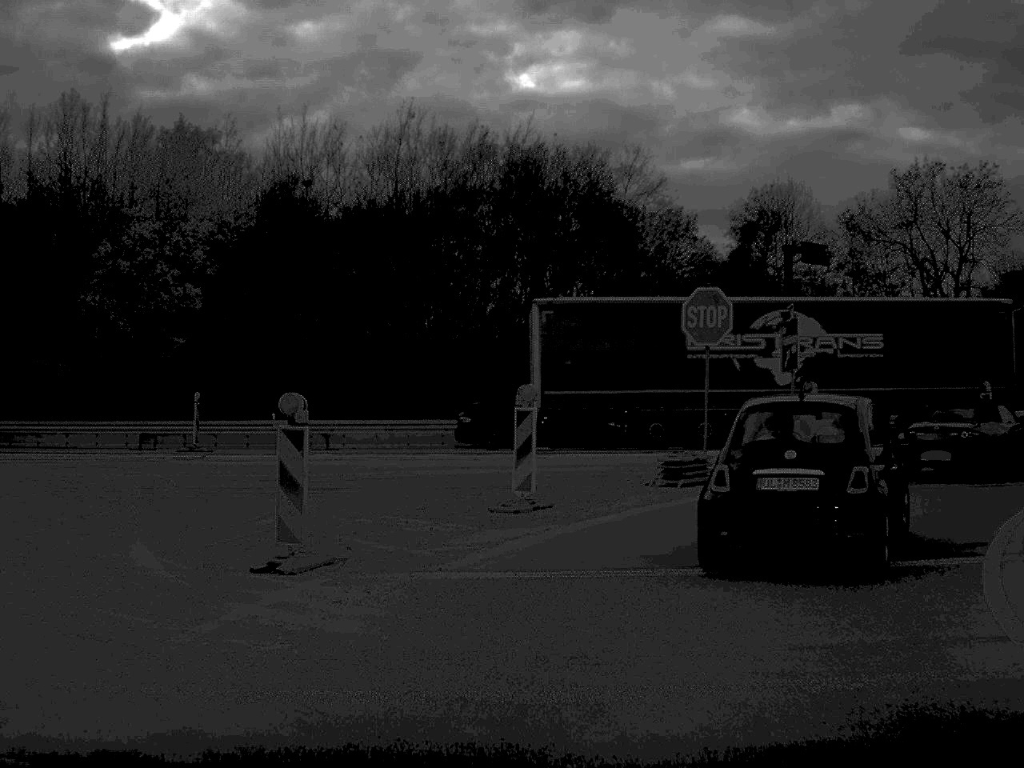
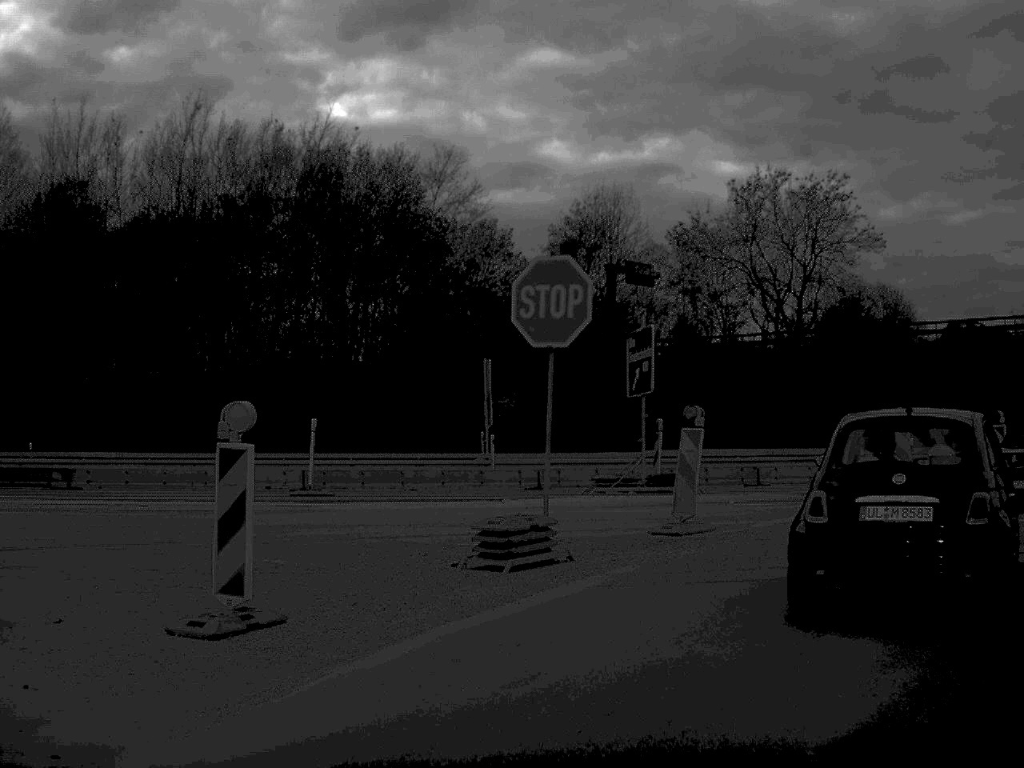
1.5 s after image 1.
(+0.4, +7.0) m; +9°
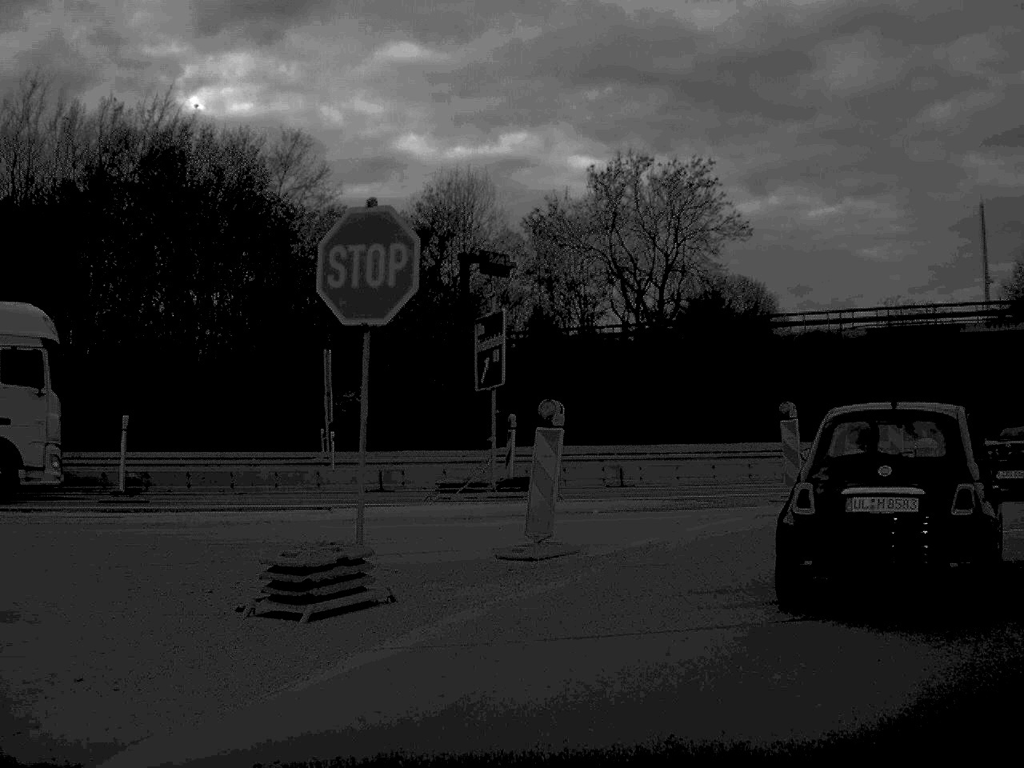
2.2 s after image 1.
(+0.1, +2.7) m; +6°
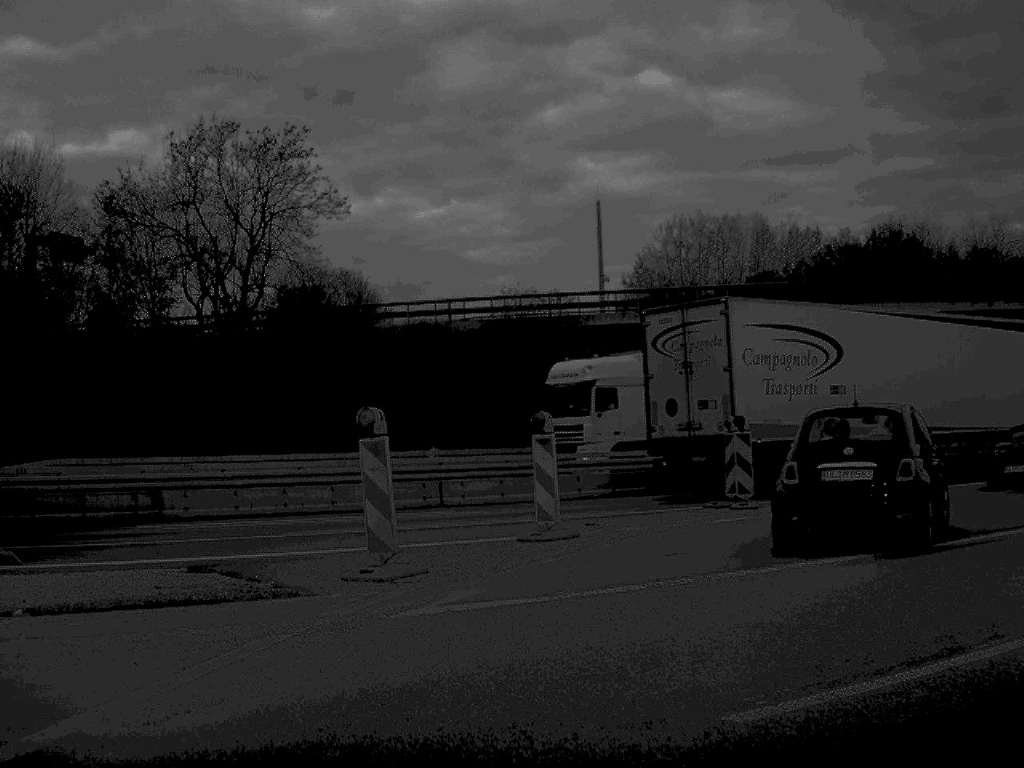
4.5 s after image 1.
(+1.3, +8.1) m; +17°
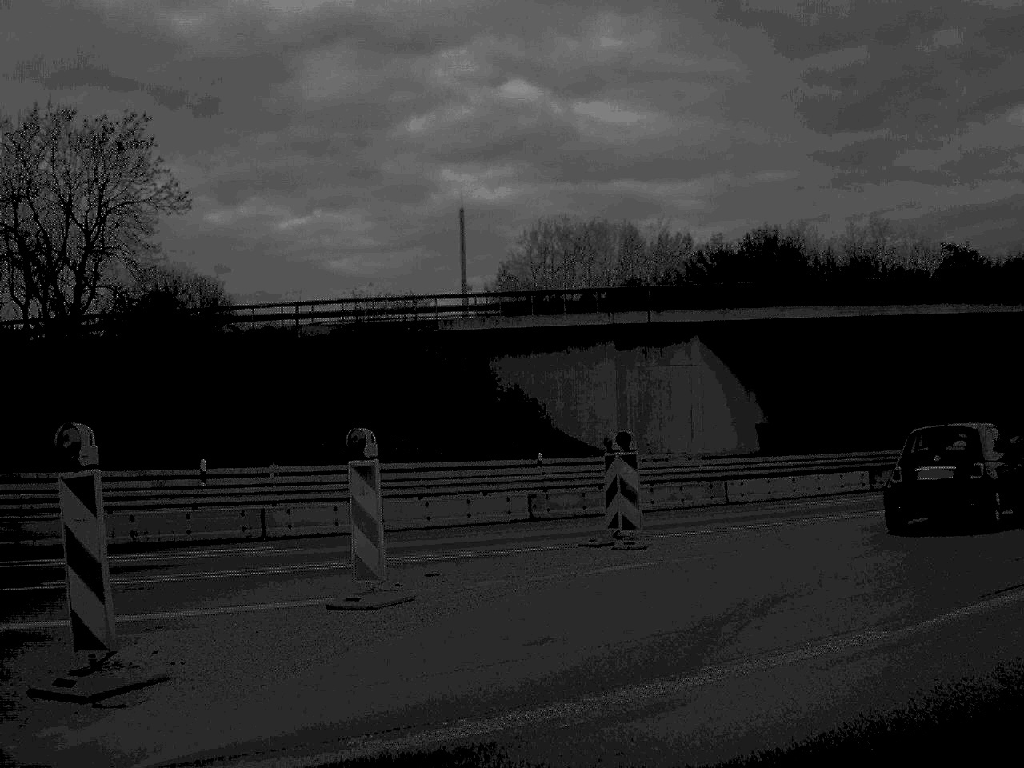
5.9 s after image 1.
(+0.2, +4.2) m; +6°
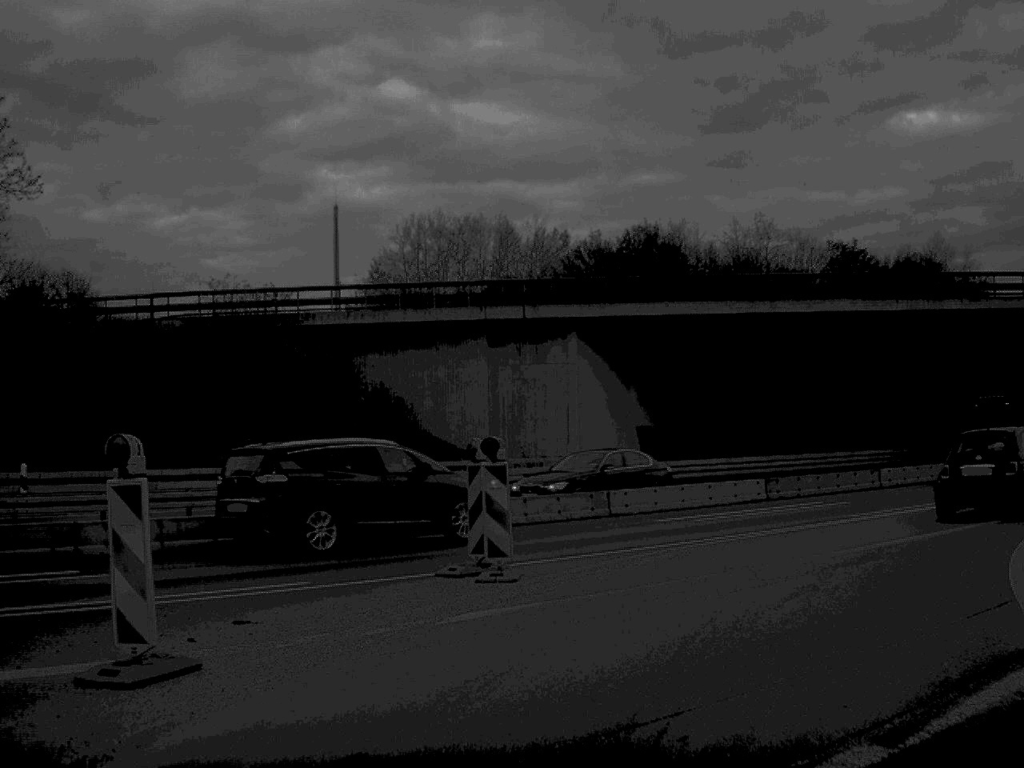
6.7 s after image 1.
(+0.2, +3.2) m; +6°
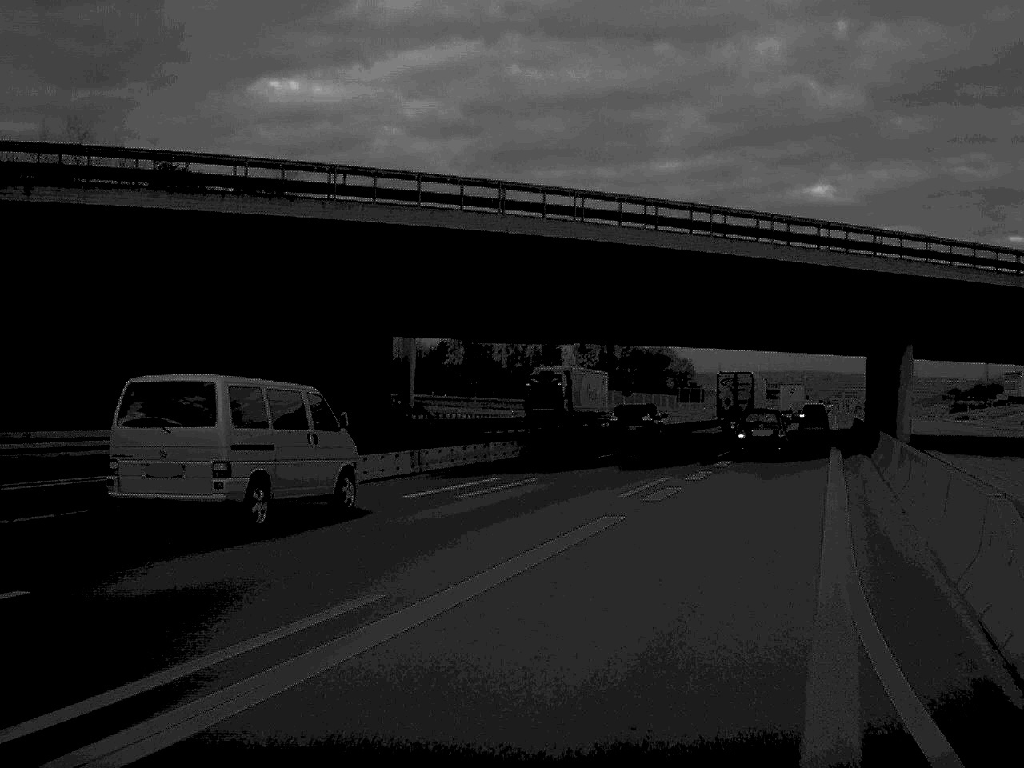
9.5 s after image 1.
(+4.9, +17.4) m; +29°
